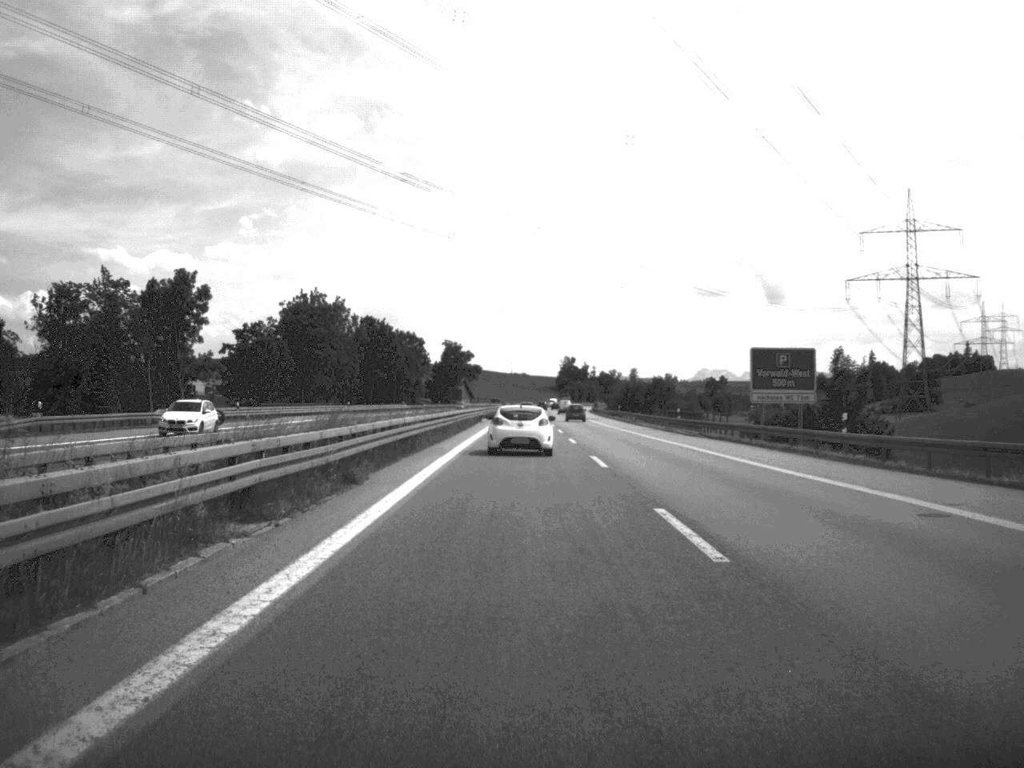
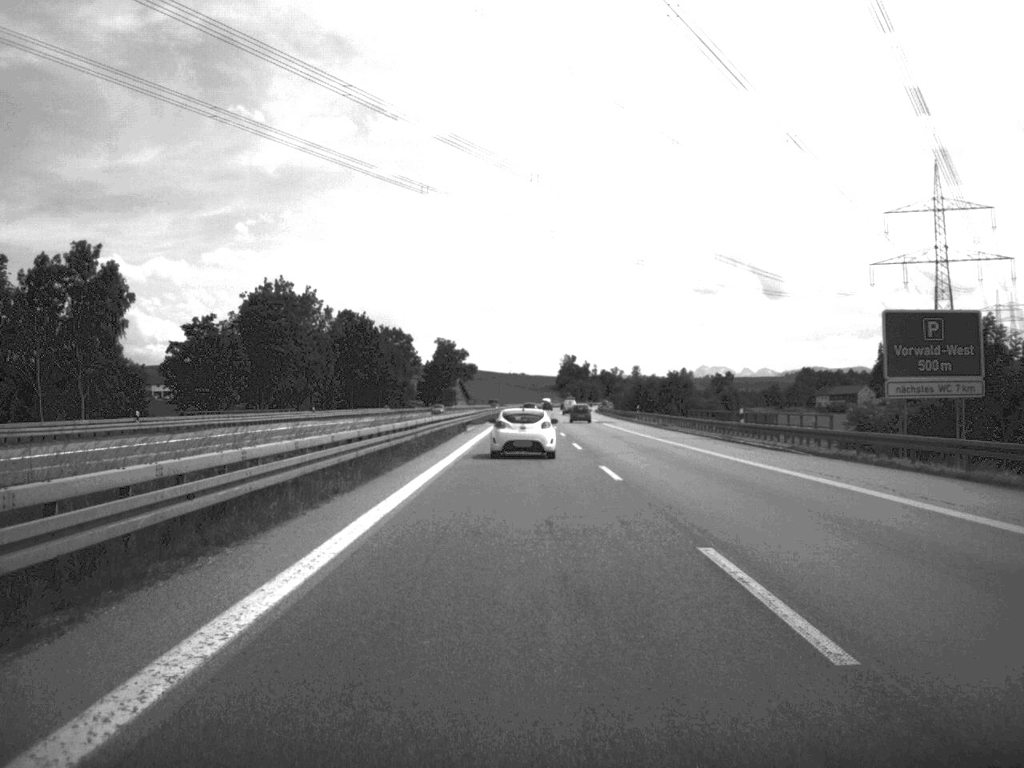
(0.0, +22.3) m; 0°
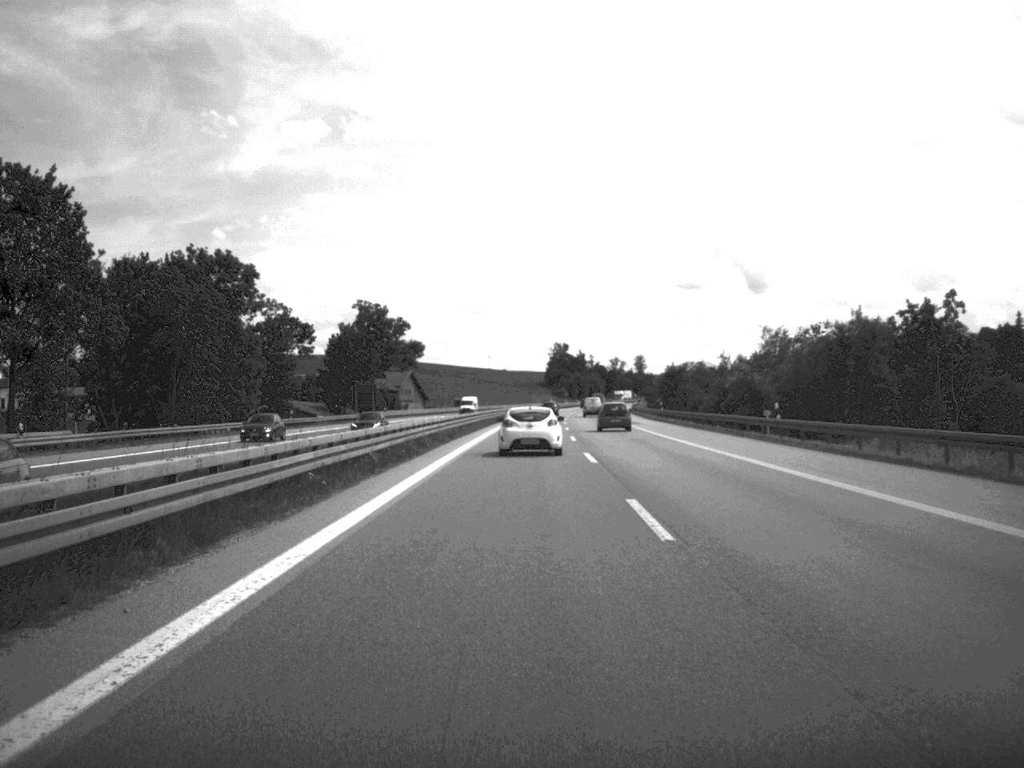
(+0.5, +117.4) m; +1°
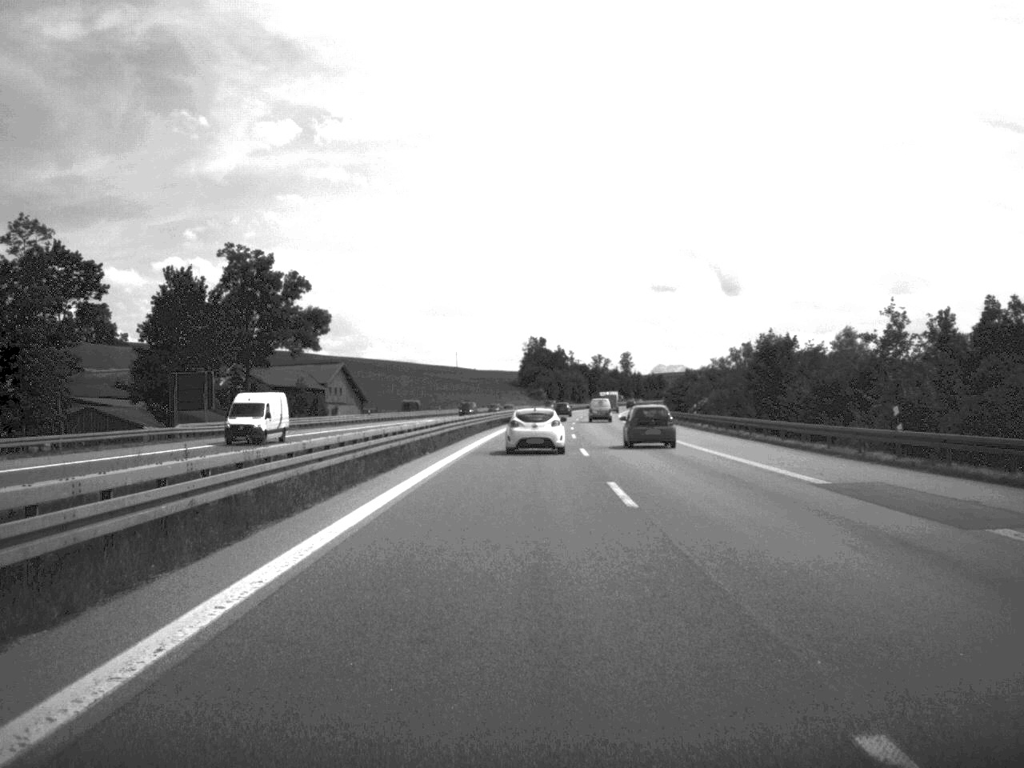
(+0.6, +67.3) m; +1°
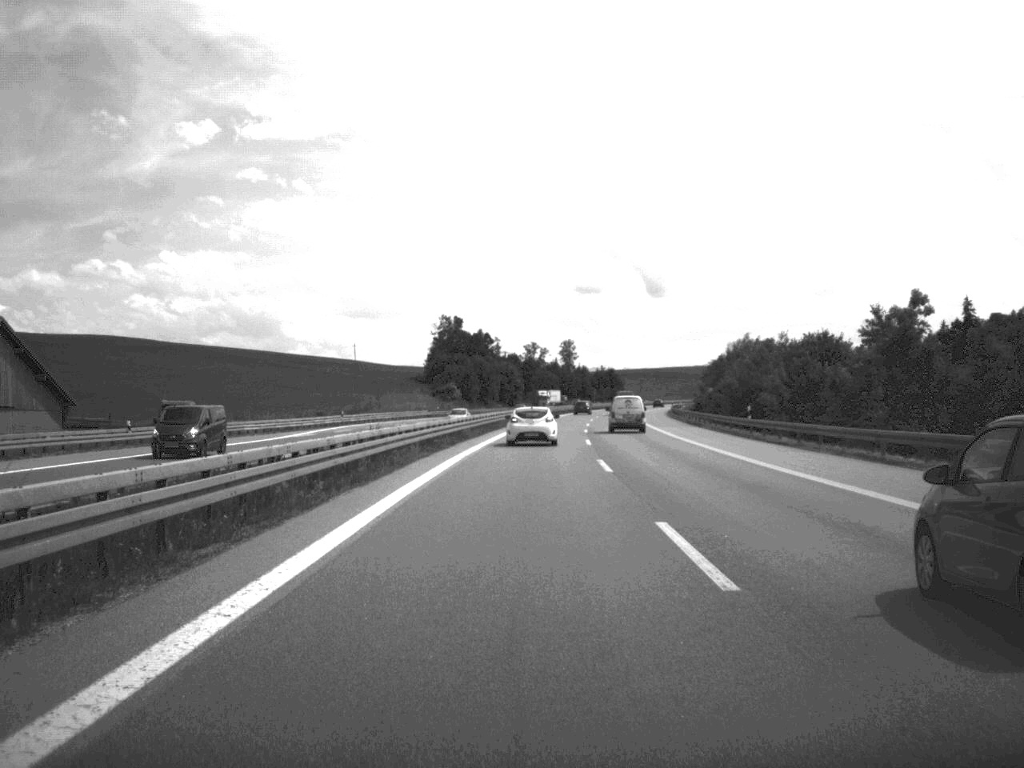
(+3.1, +116.5) m; +3°
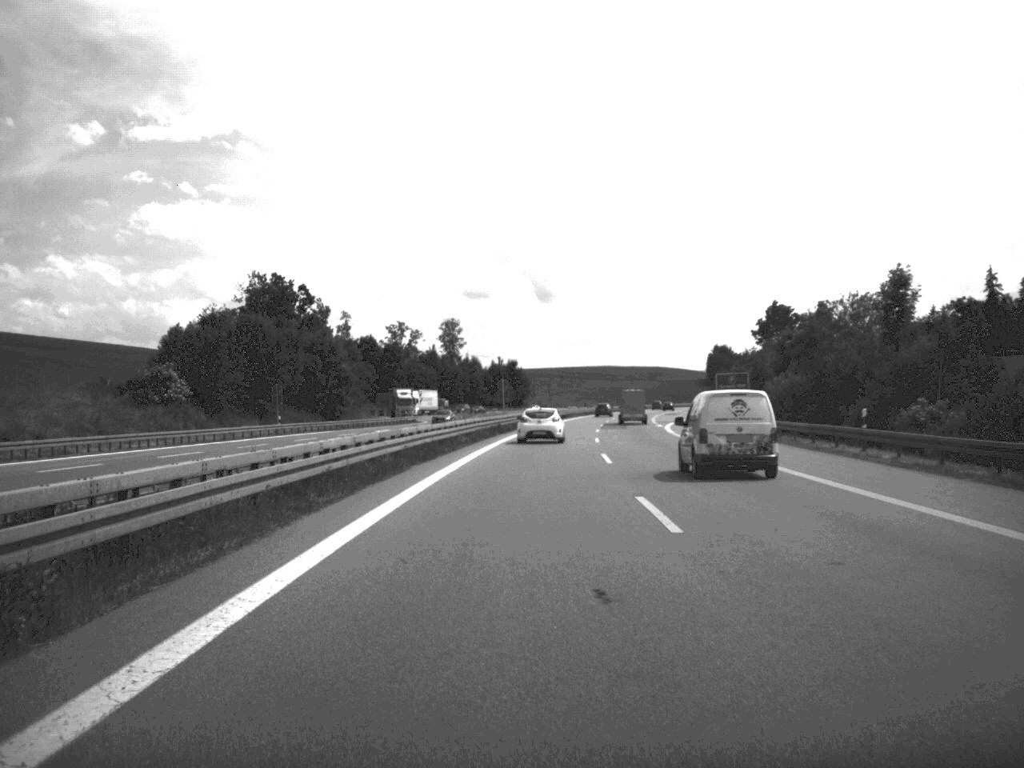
(+5.0, +119.5) m; +5°
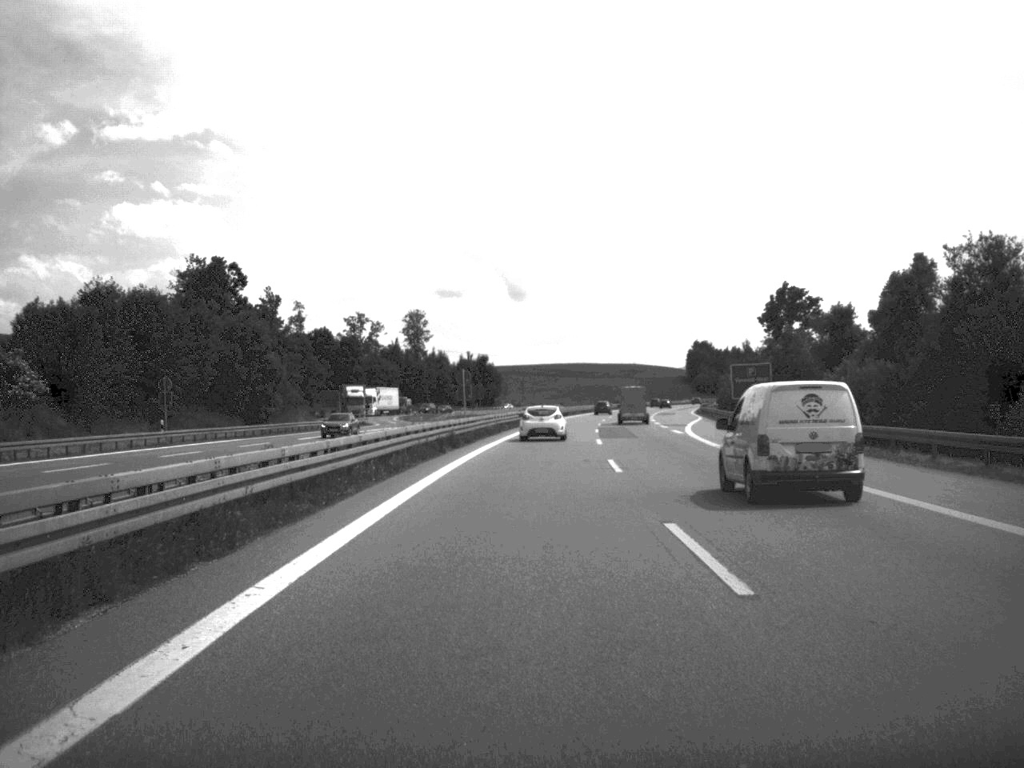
(+0.2, +23.0) m; +1°
